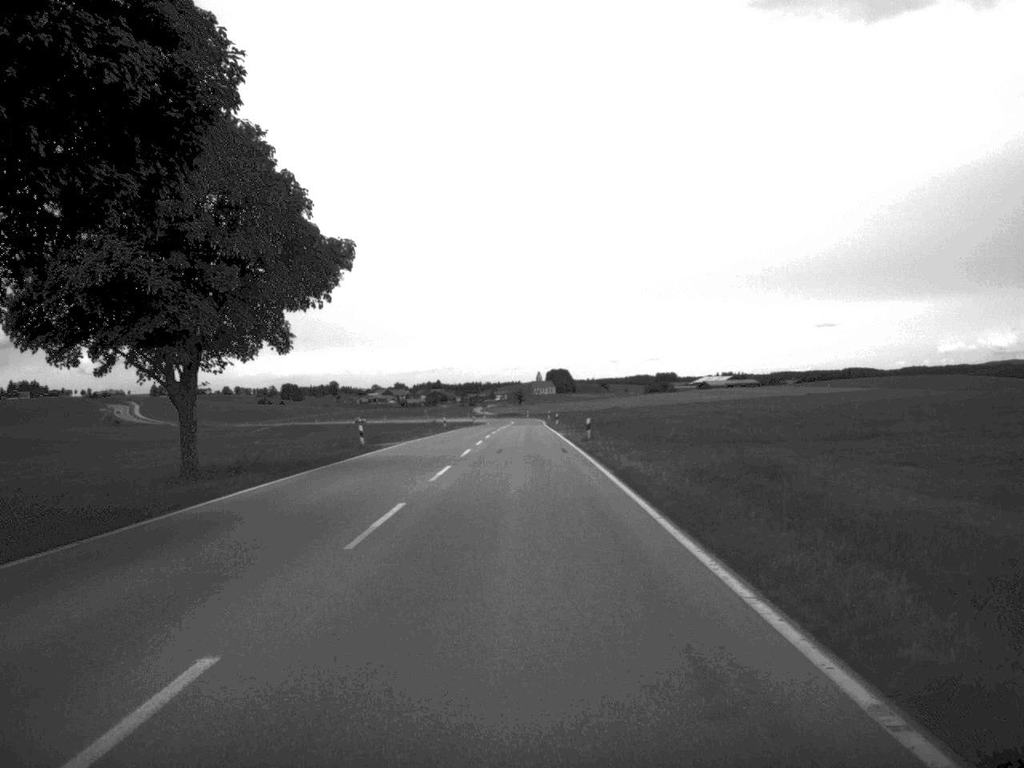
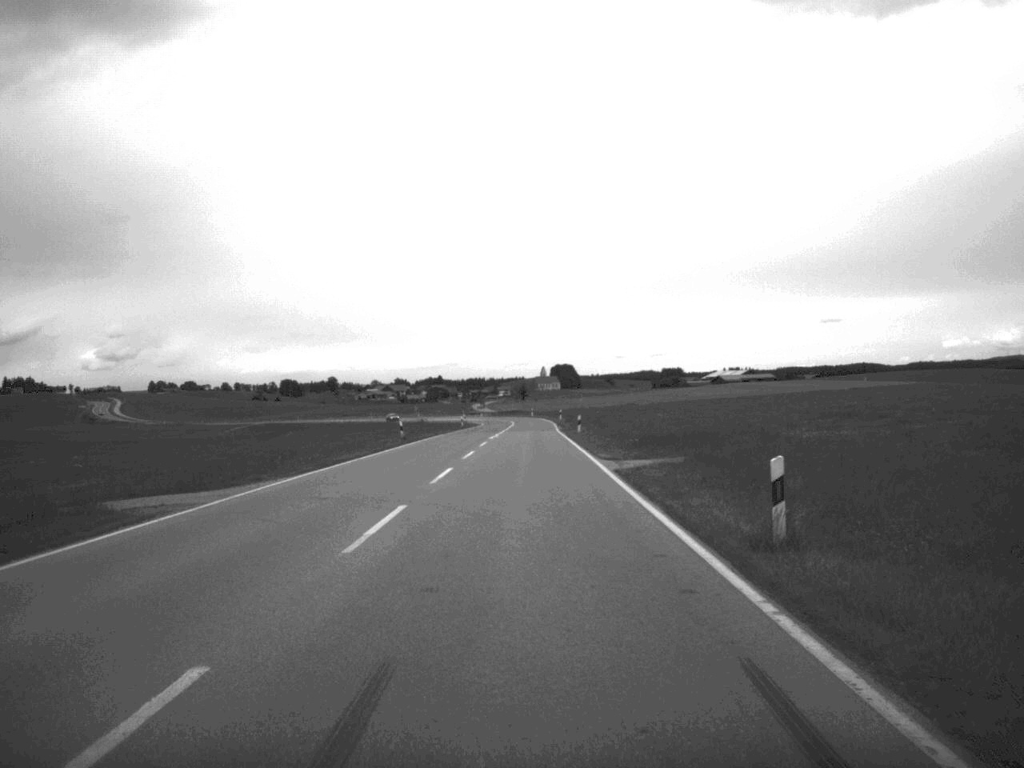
(-0.1, +36.5) m; 0°
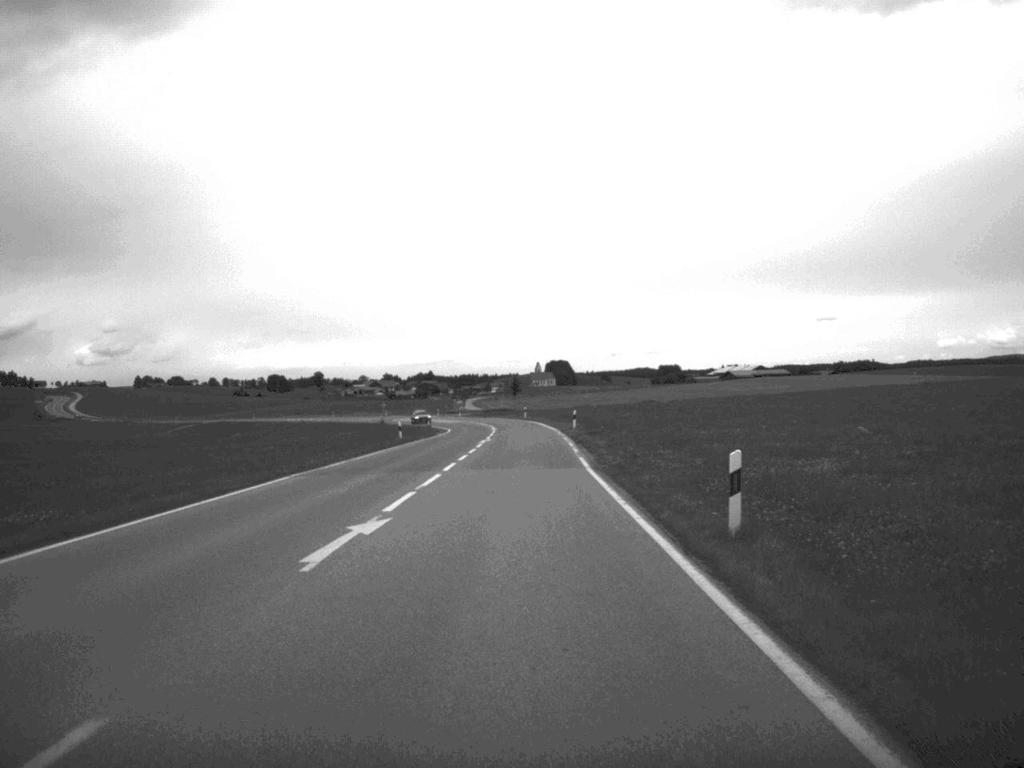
(+0.2, +49.3) m; 0°
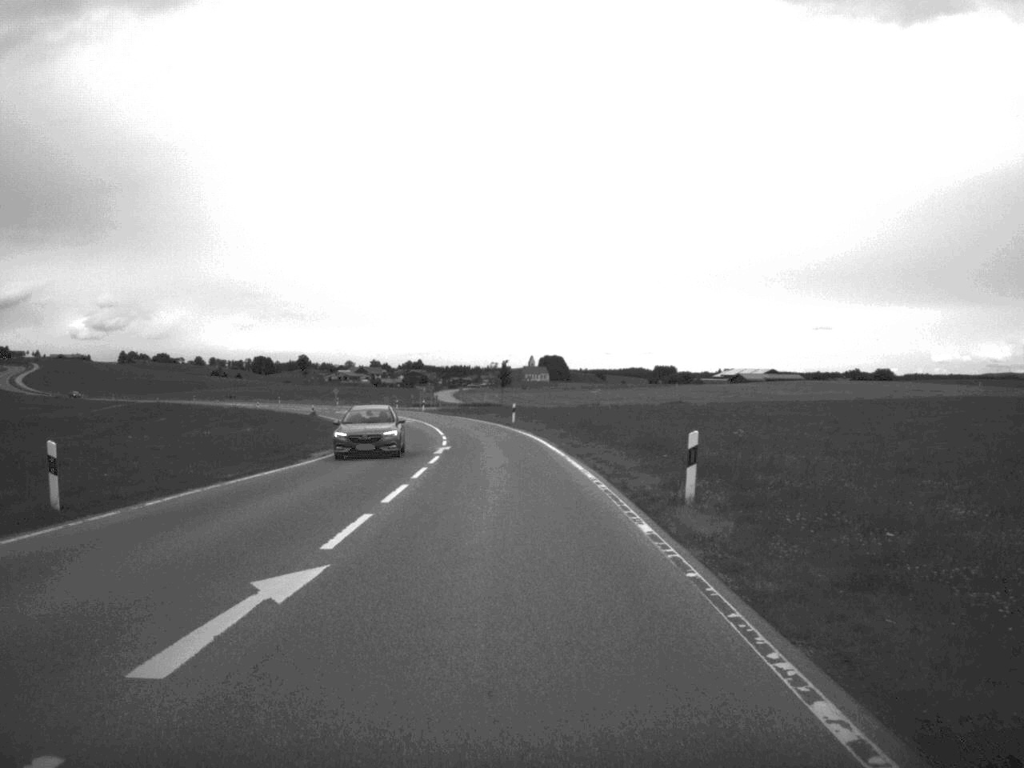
(+0.1, +47.0) m; 0°
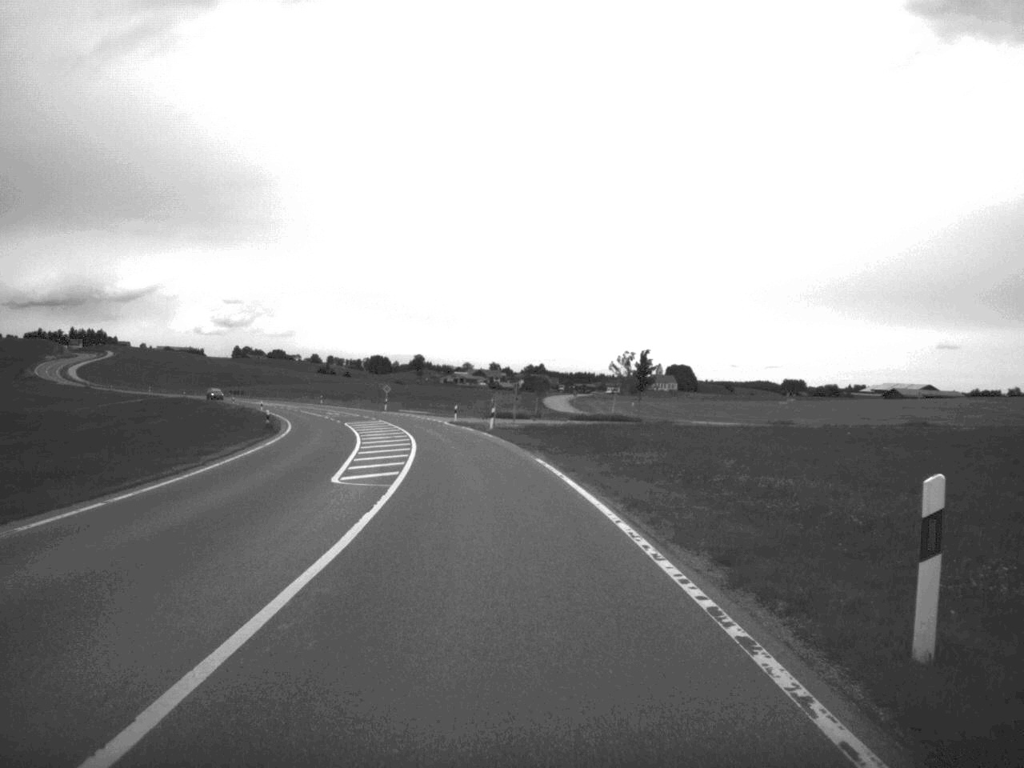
(-2.2, +59.0) m; -6°
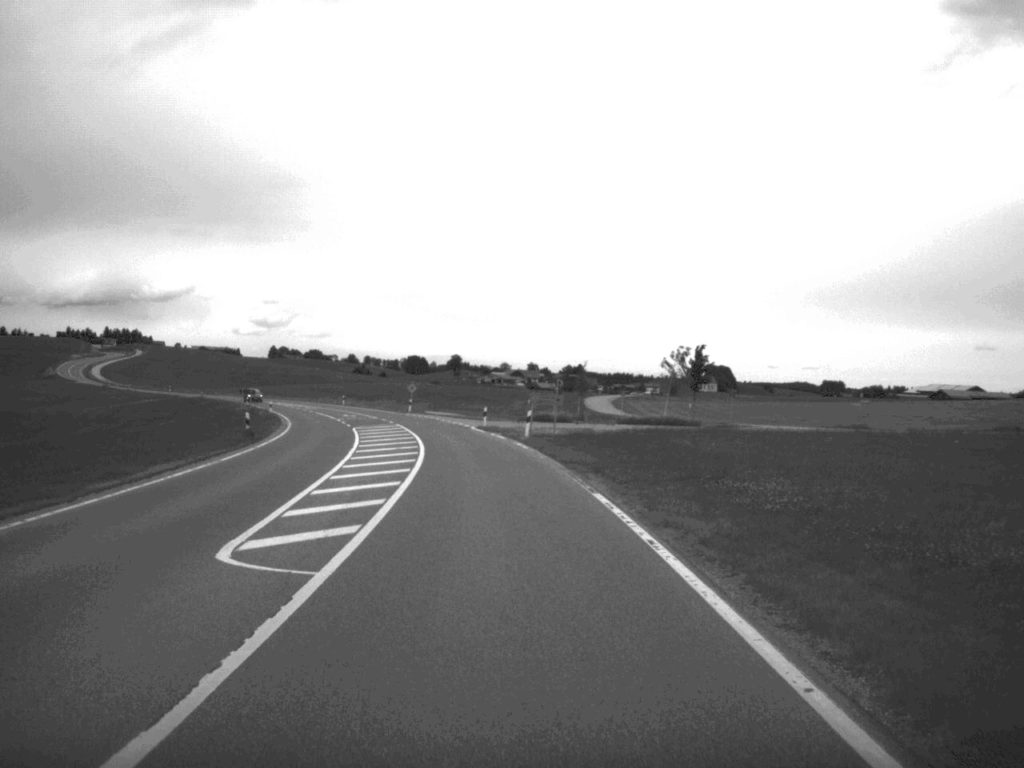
(-0.2, +11.7) m; -2°
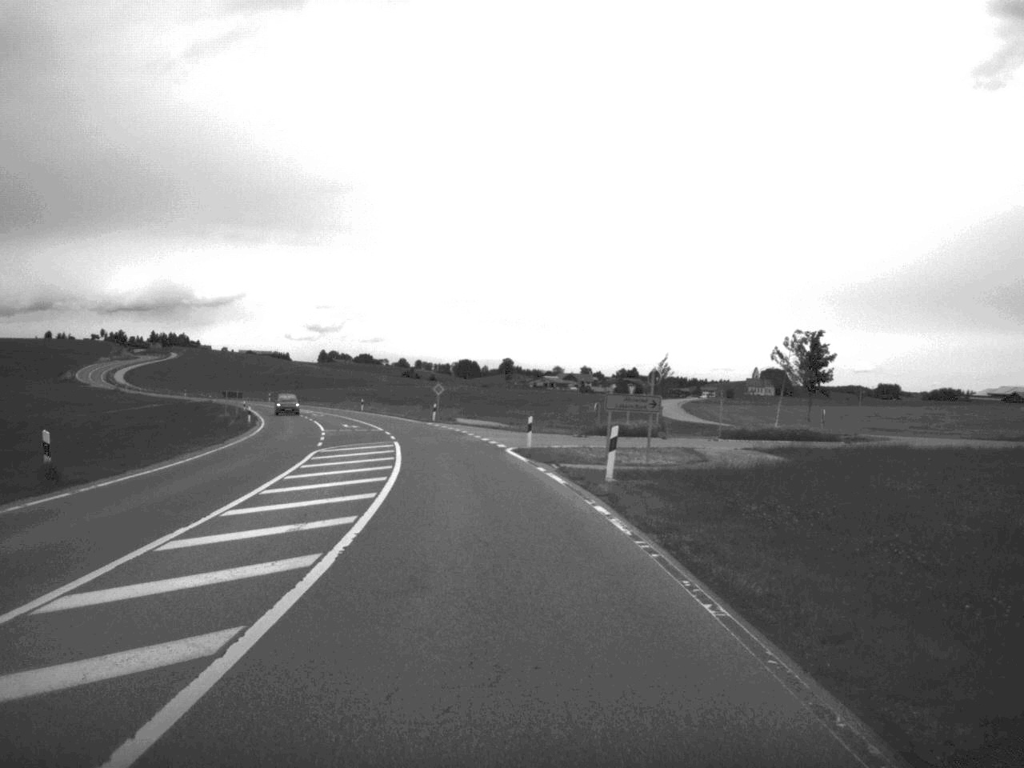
(-0.5, +23.9) m; -2°
